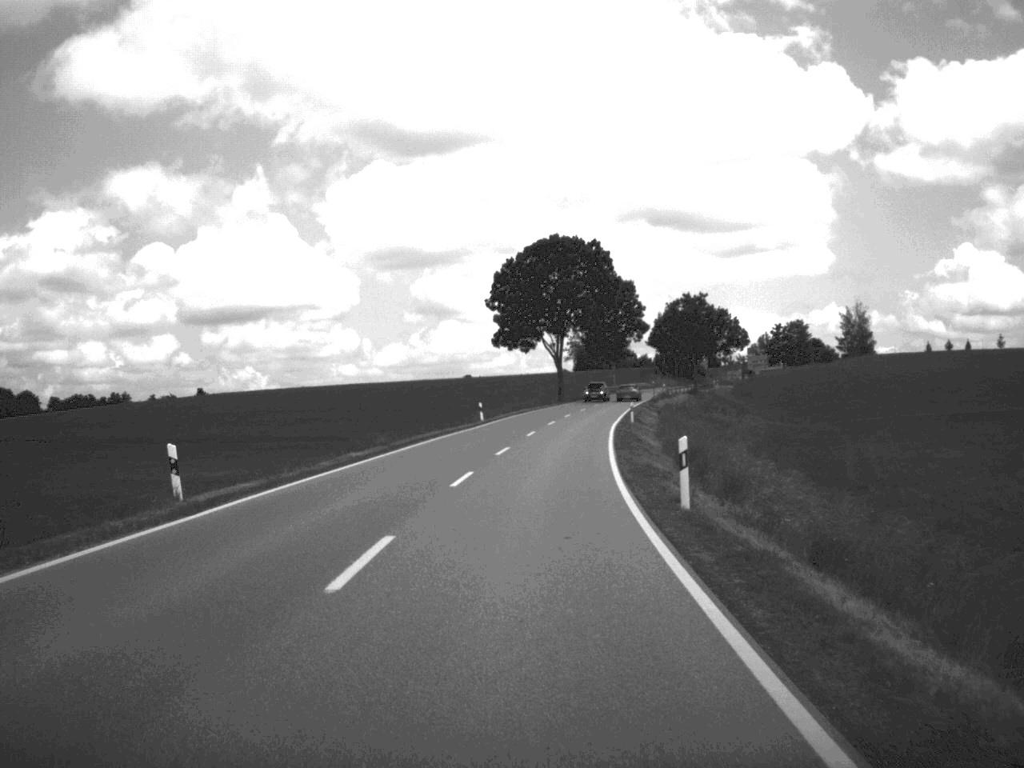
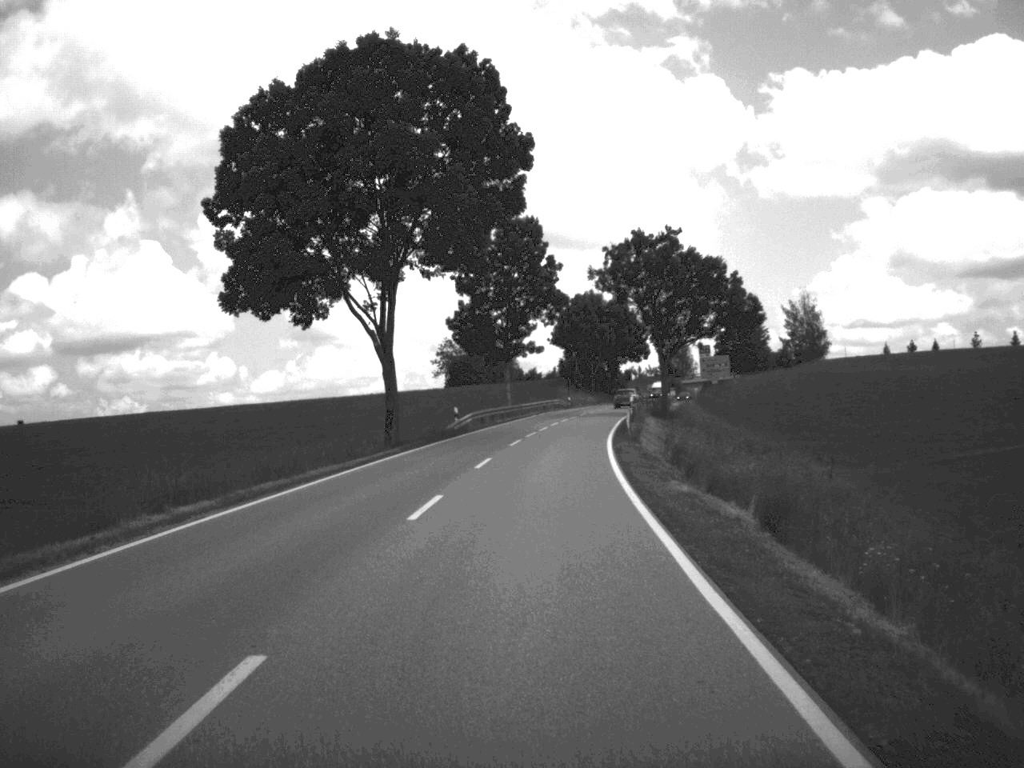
(+3.2, +64.9) m; +5°
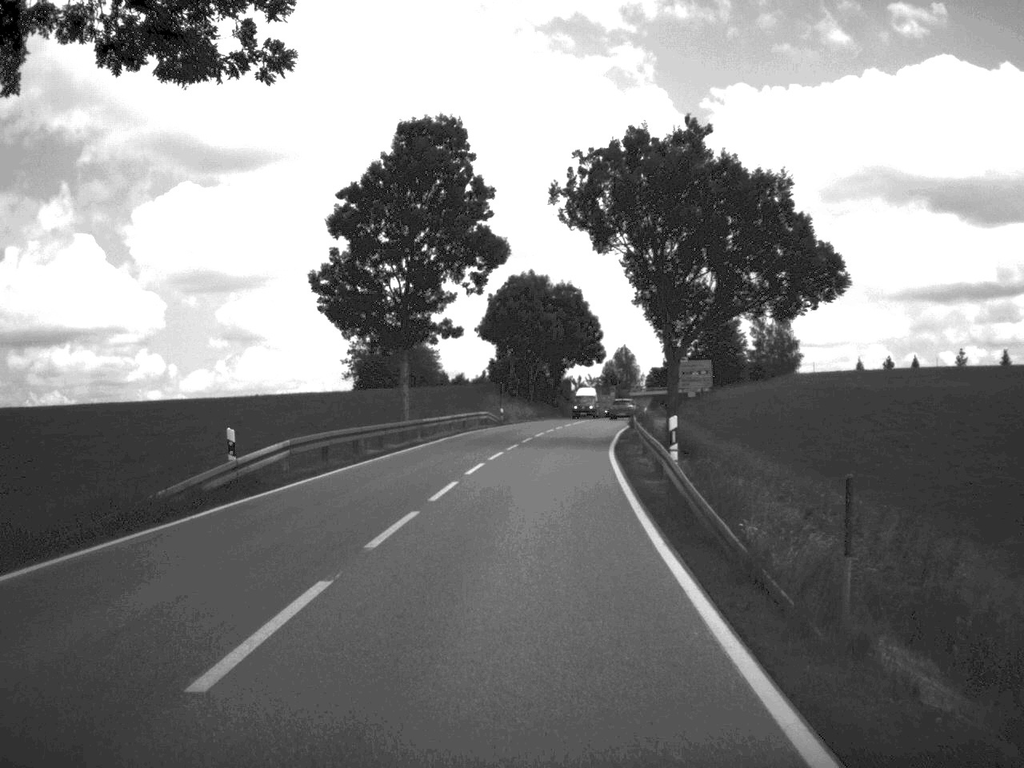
(+0.8, +31.6) m; +3°
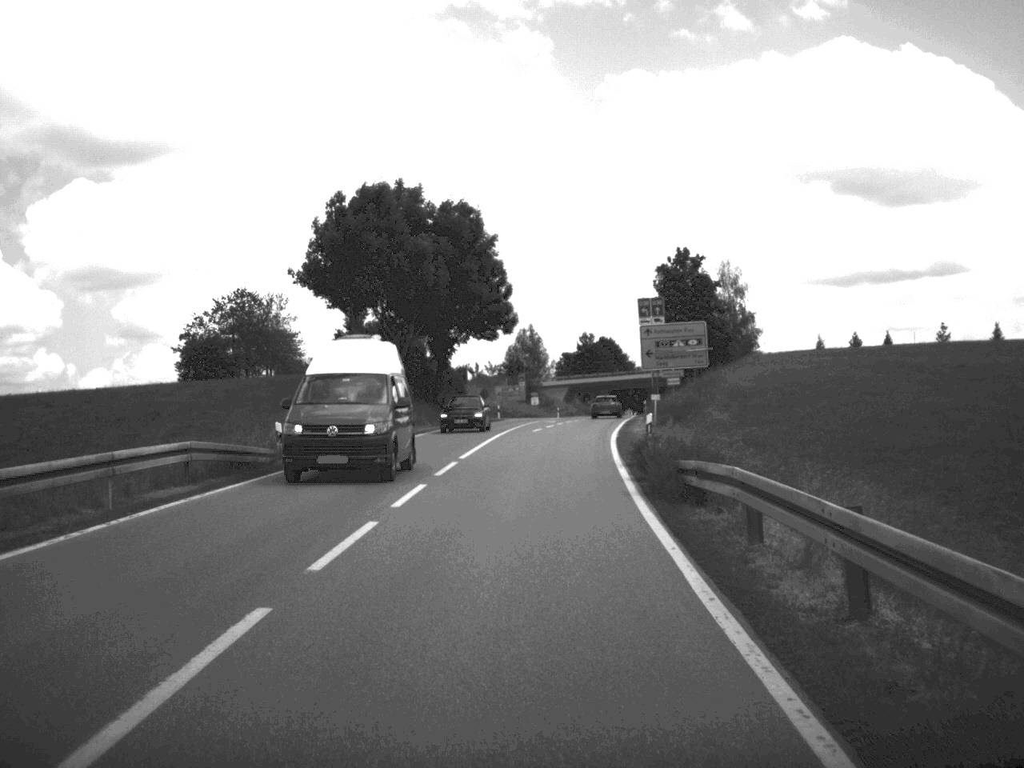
(+1.7, +43.7) m; +4°
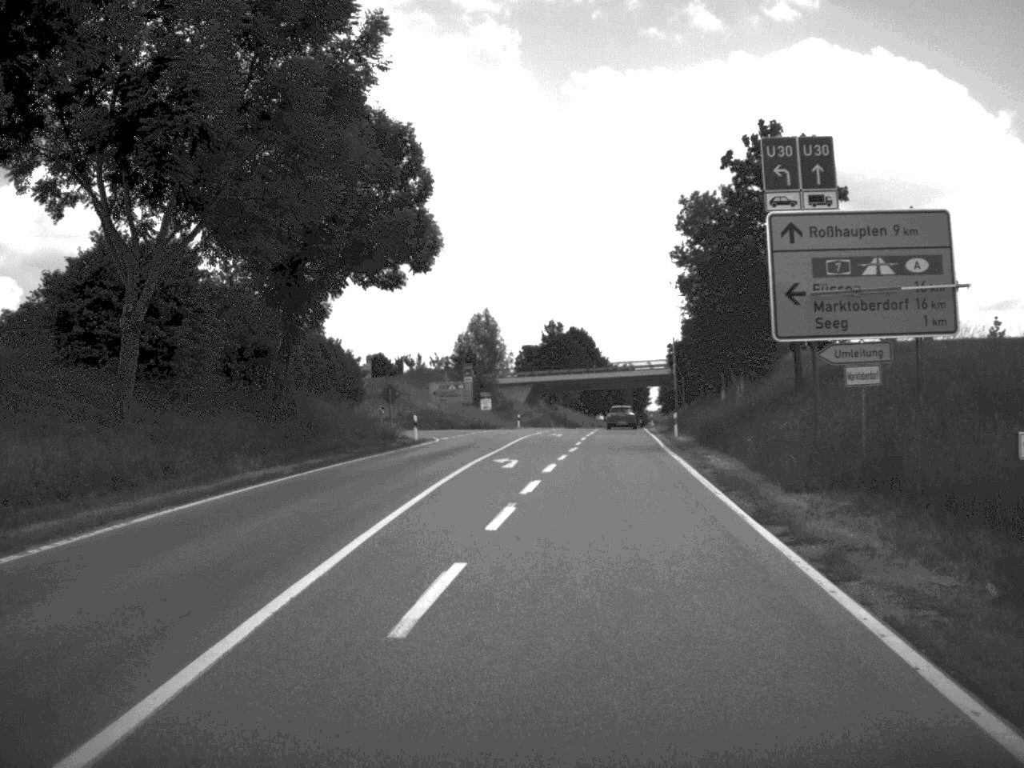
(+0.7, +38.8) m; +2°
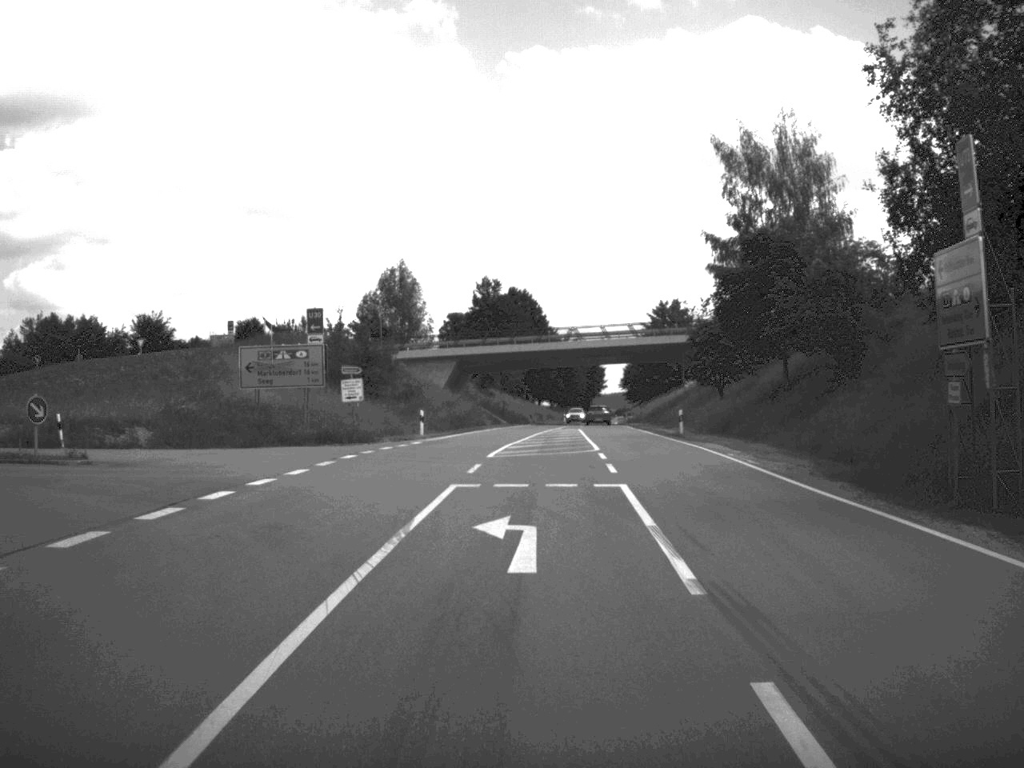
(+0.7, +46.5) m; +3°
